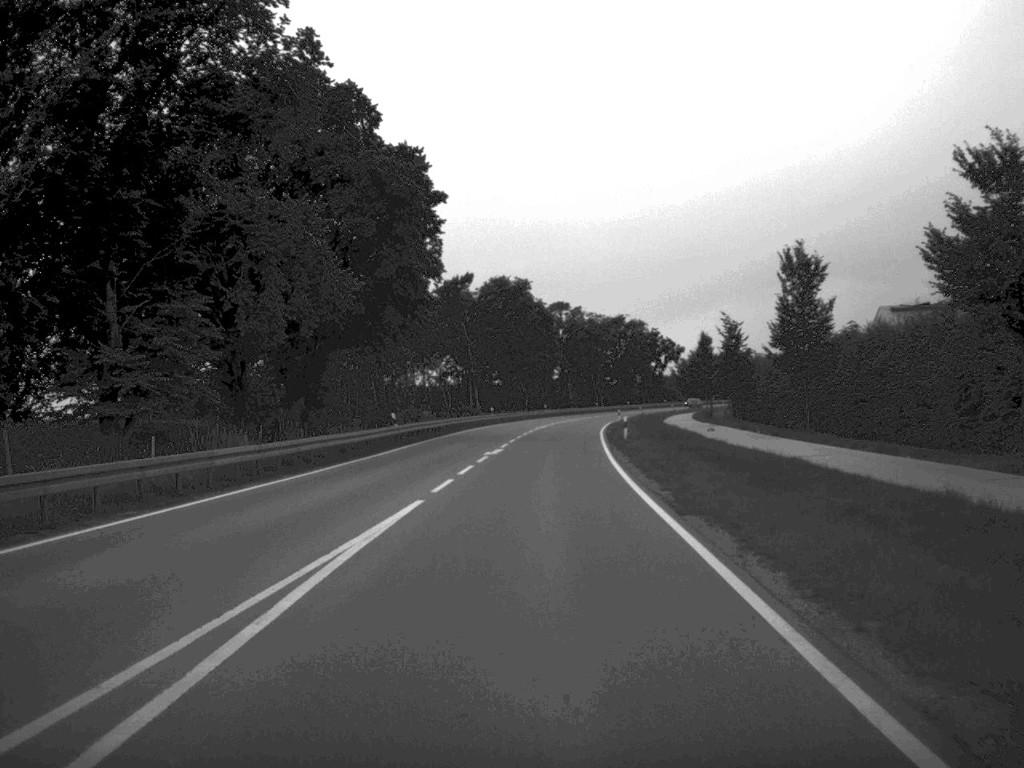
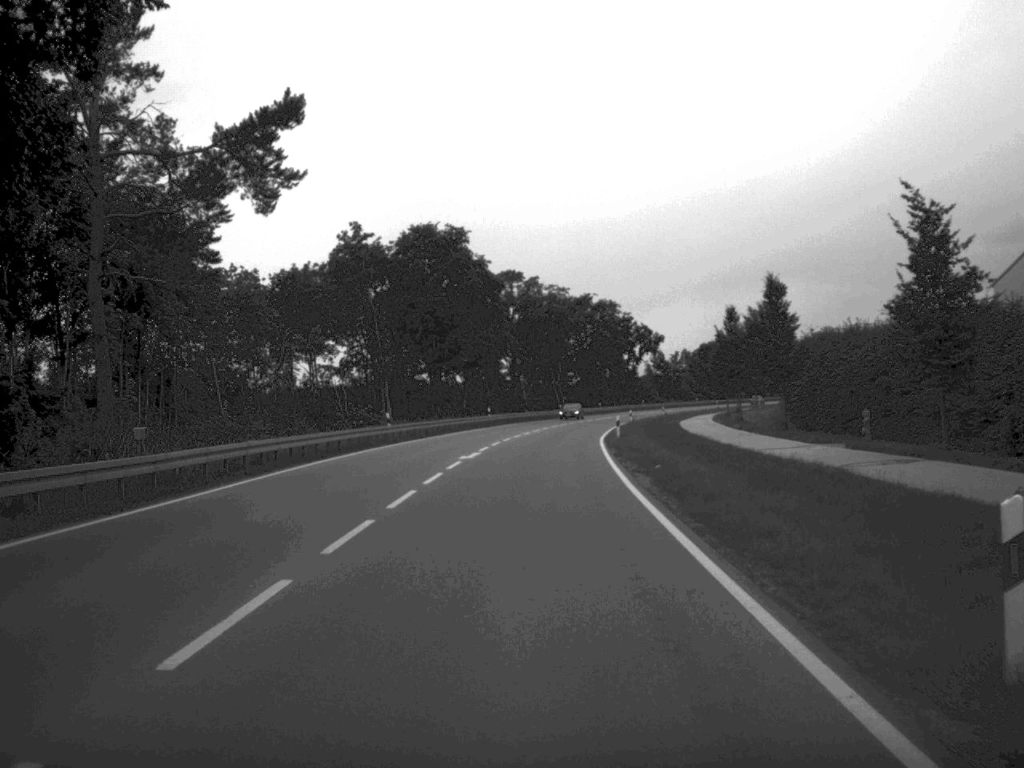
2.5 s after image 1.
(+1.0, +44.4) m; +2°
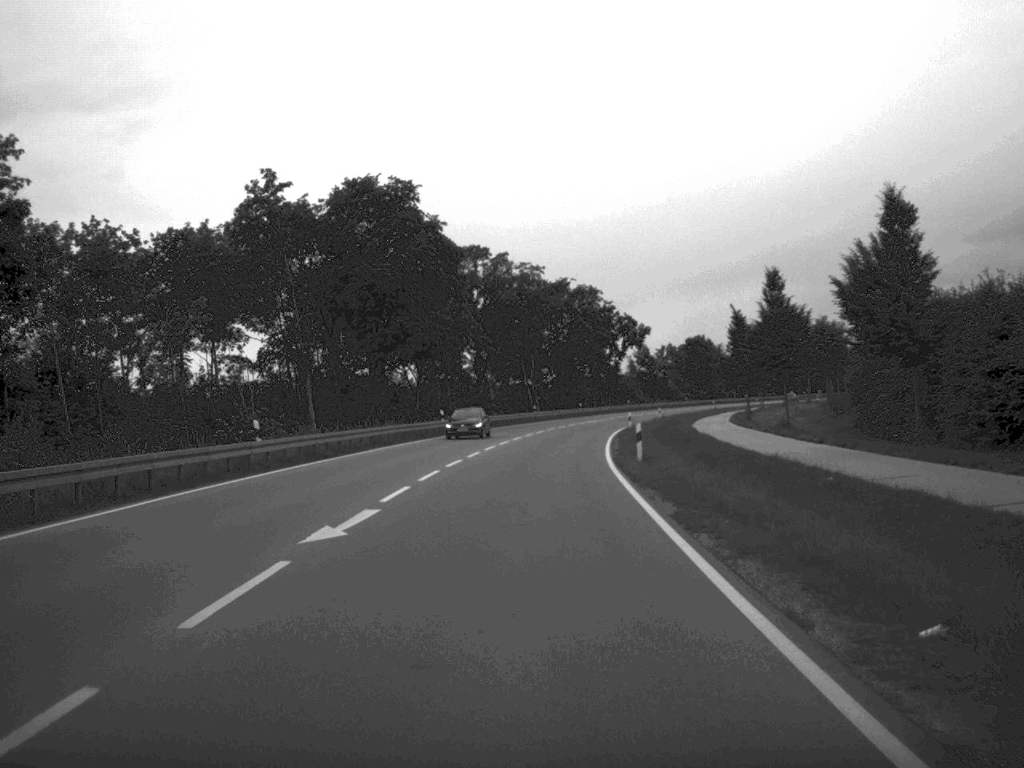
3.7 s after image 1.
(+0.3, +22.1) m; +1°
